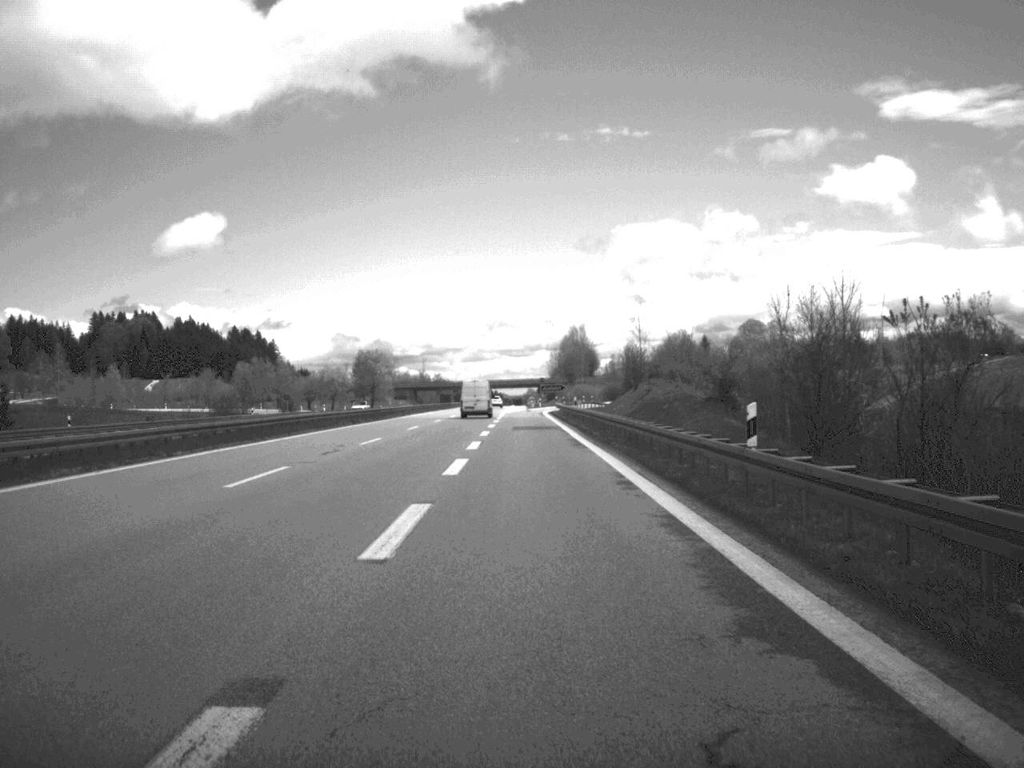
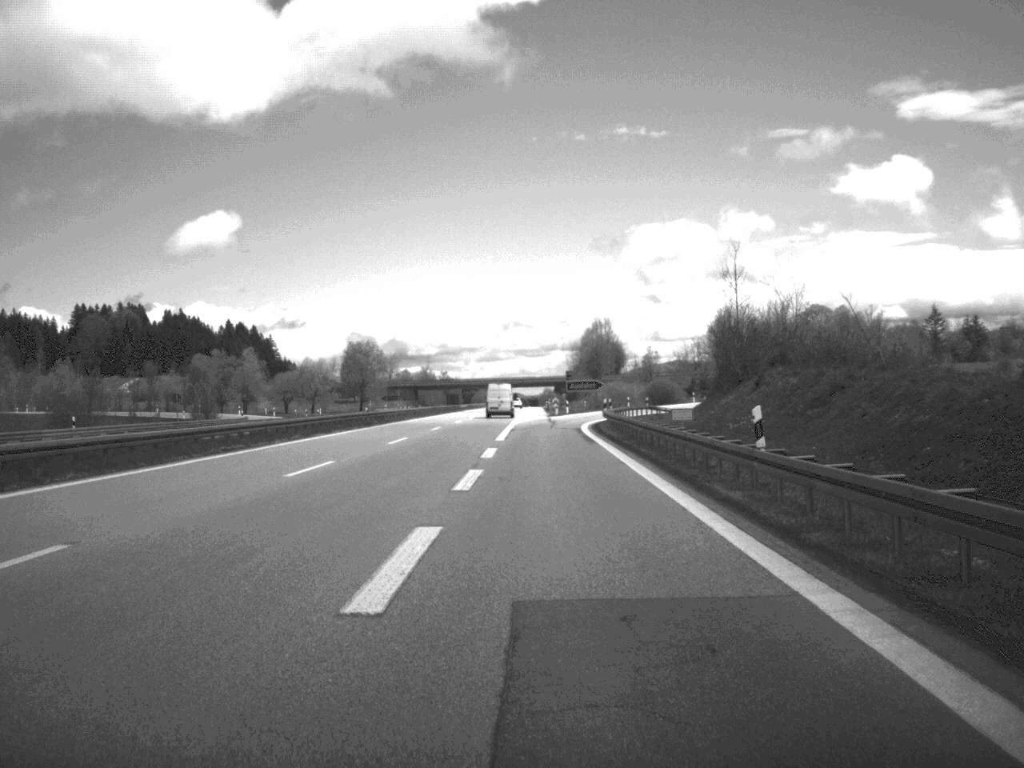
(-0.4, +50.0) m; -1°
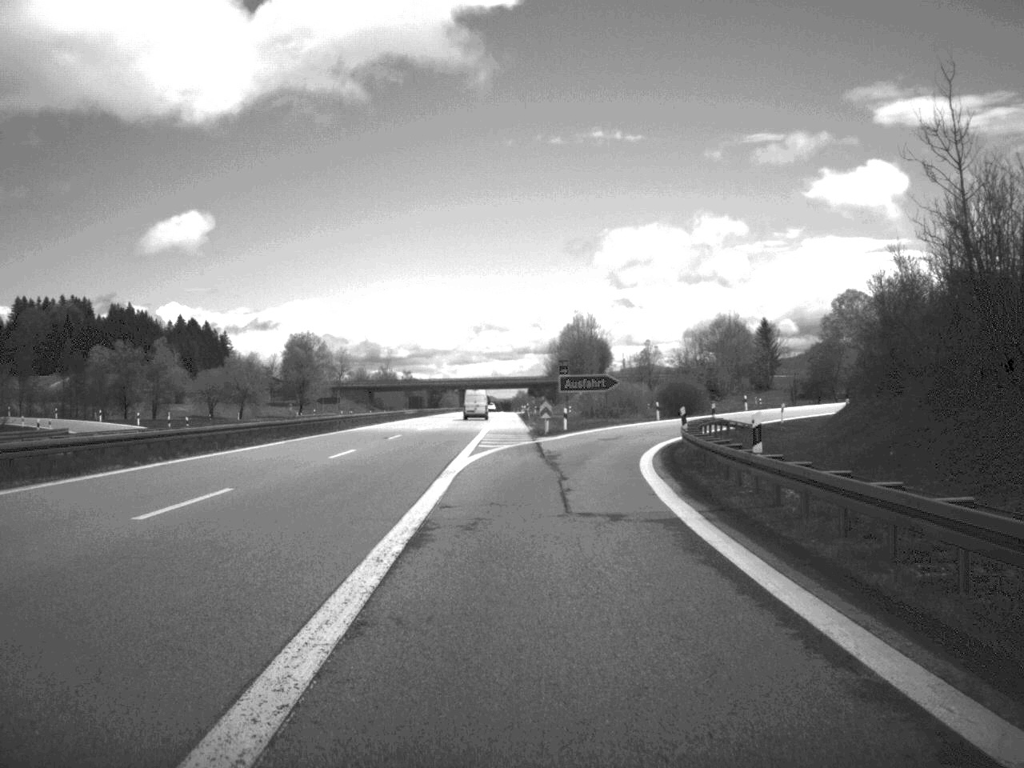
(+0.2, +43.6) m; +1°
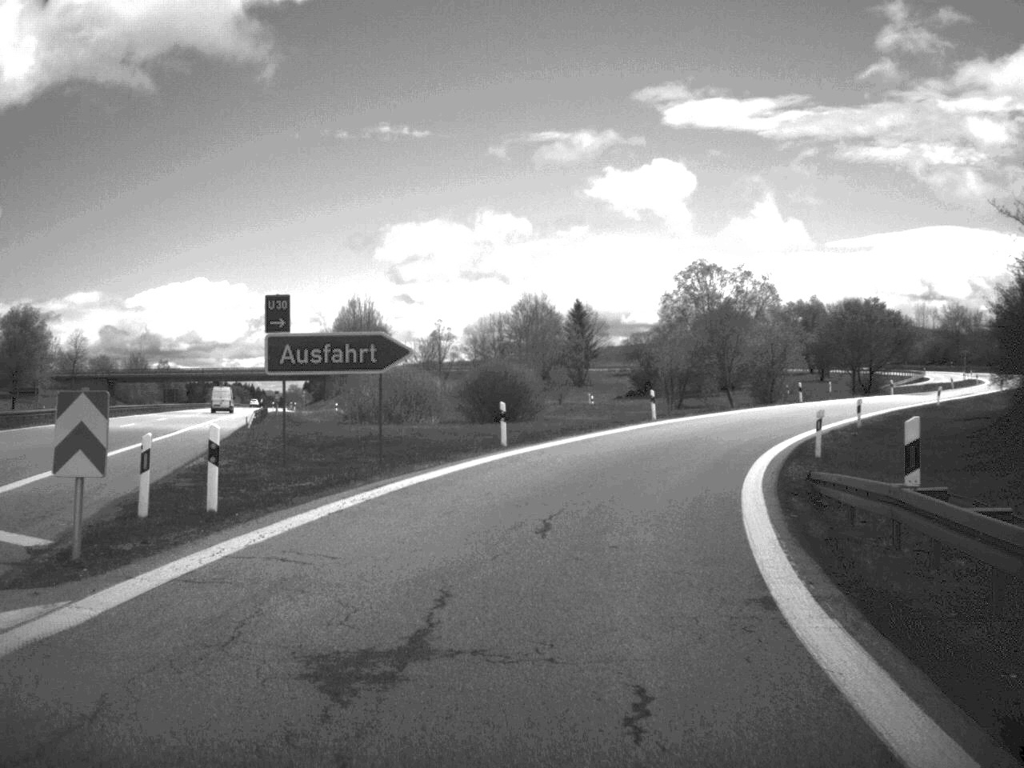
(+2.8, +42.6) m; +10°
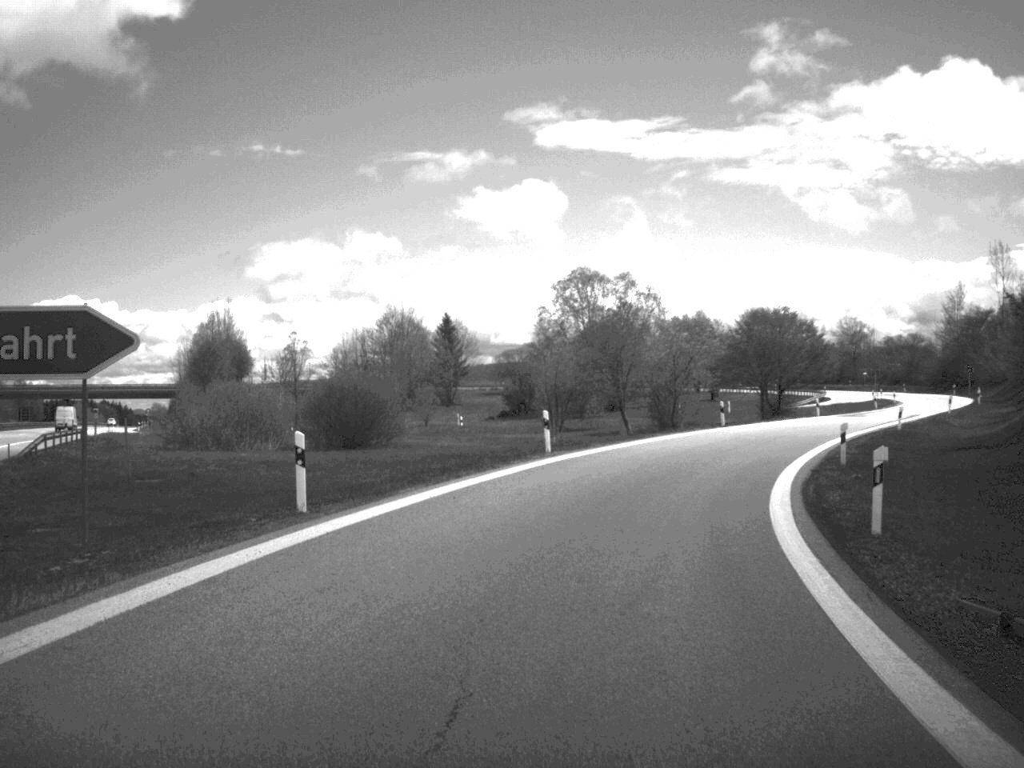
(+0.7, +13.3) m; +6°
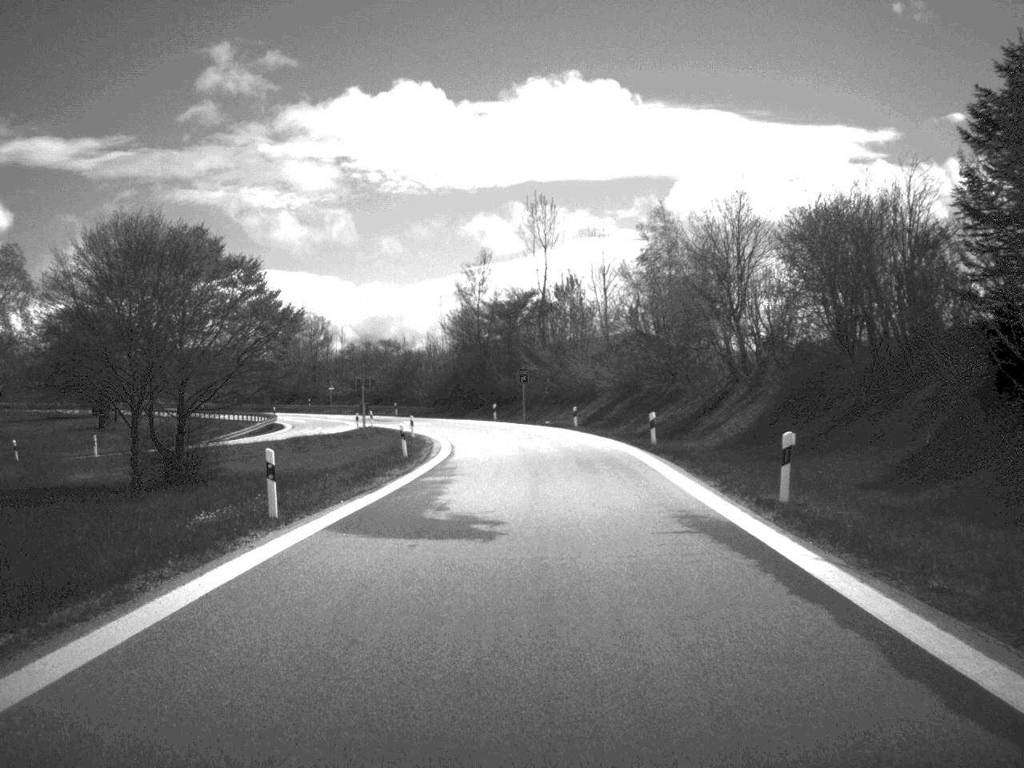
(+11.3, +50.5) m; +25°
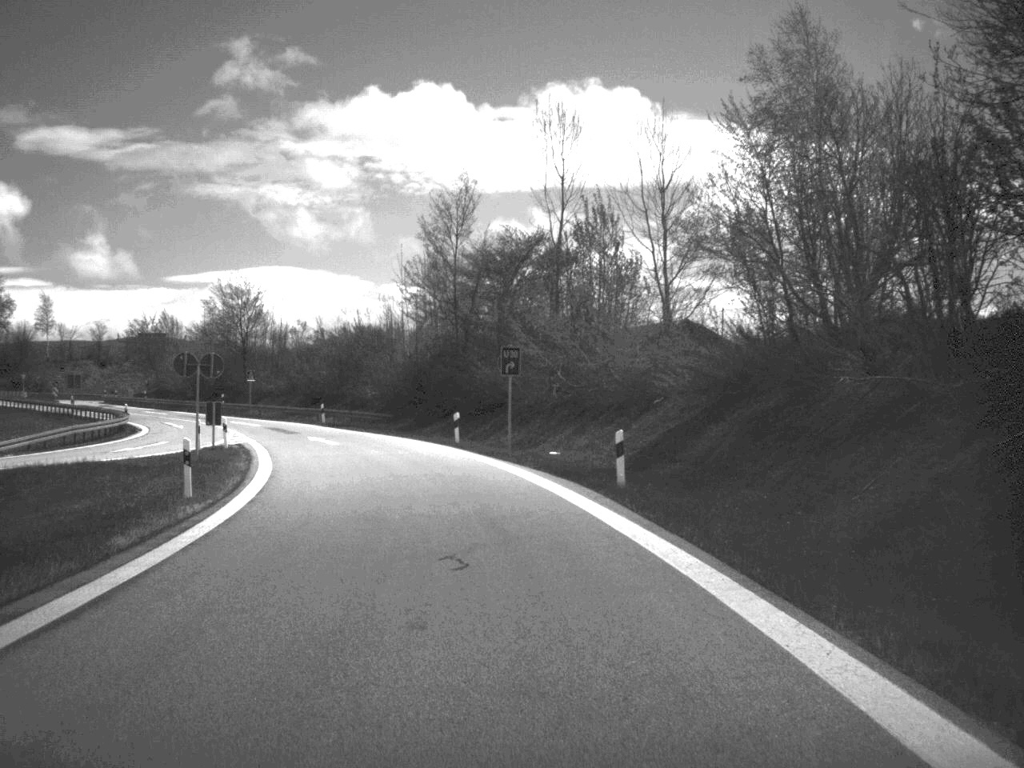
(+0.8, +35.7) m; -1°
